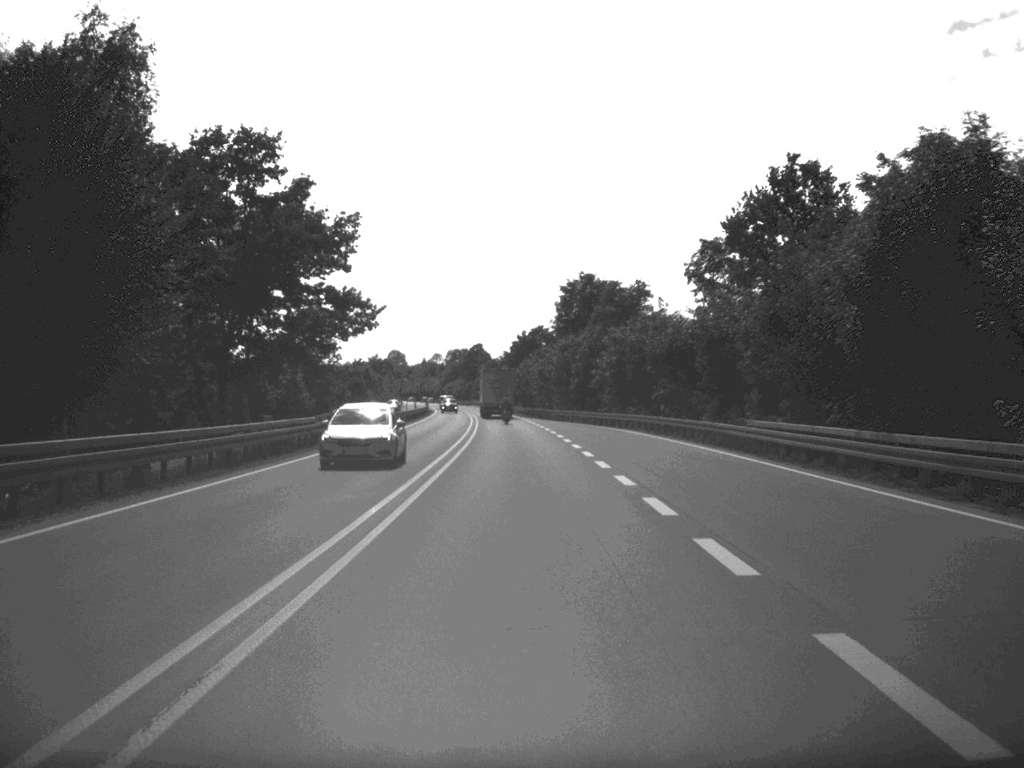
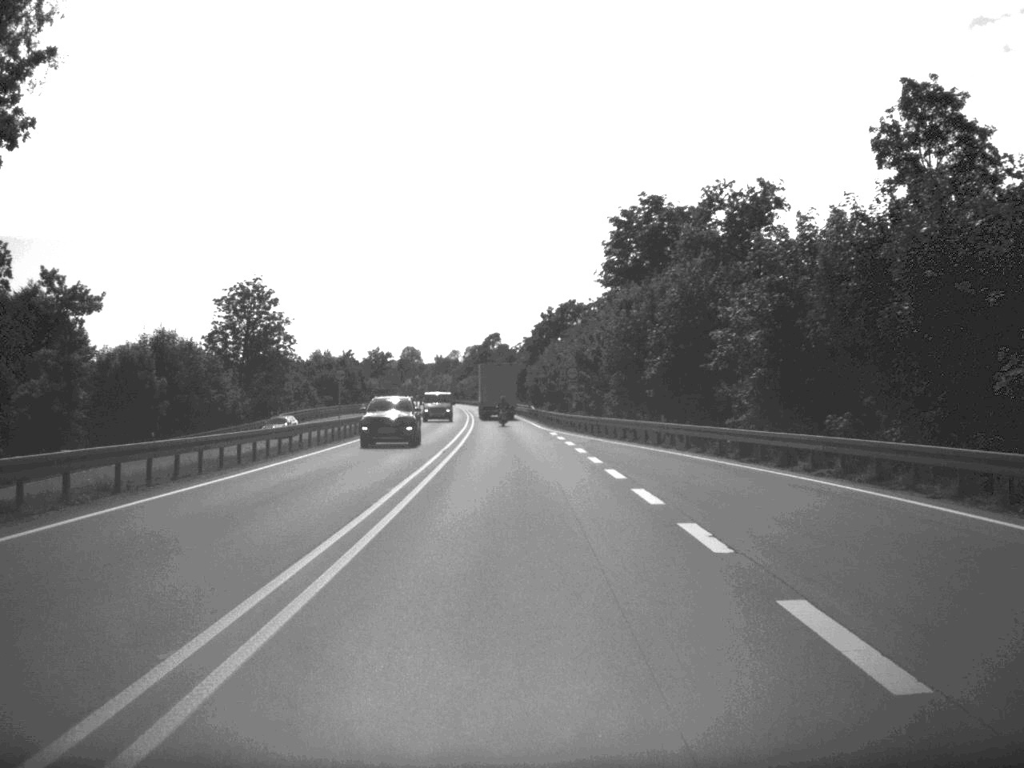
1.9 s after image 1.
(-0.4, +45.9) m; -1°
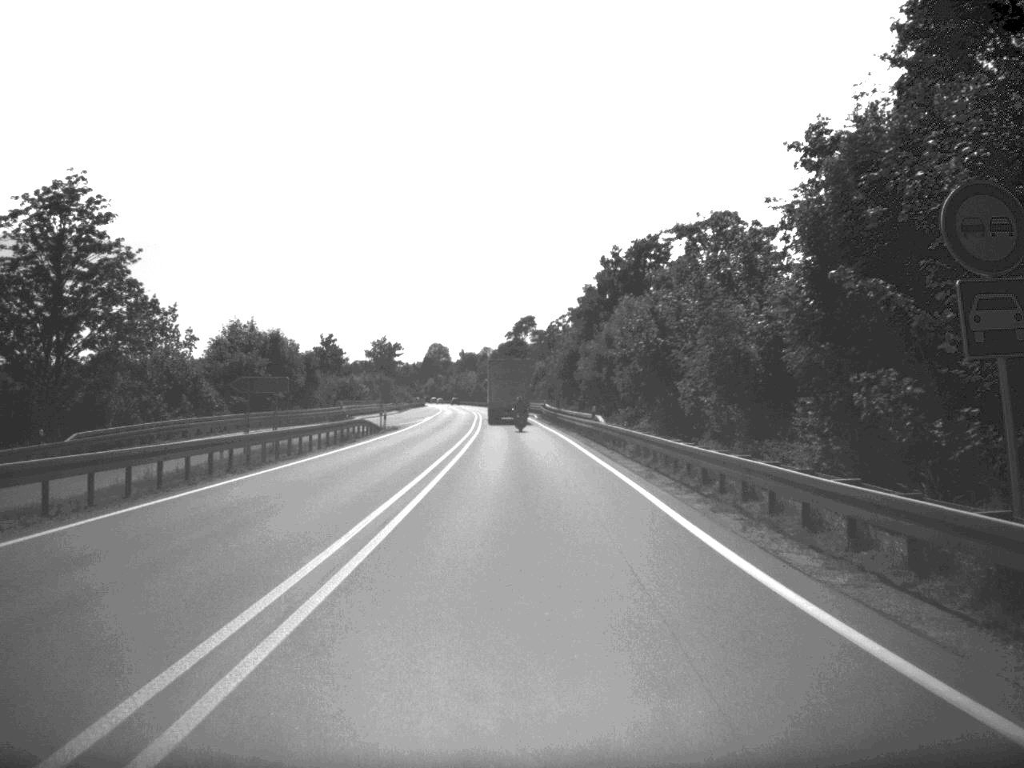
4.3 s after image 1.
(-0.9, +55.7) m; -2°
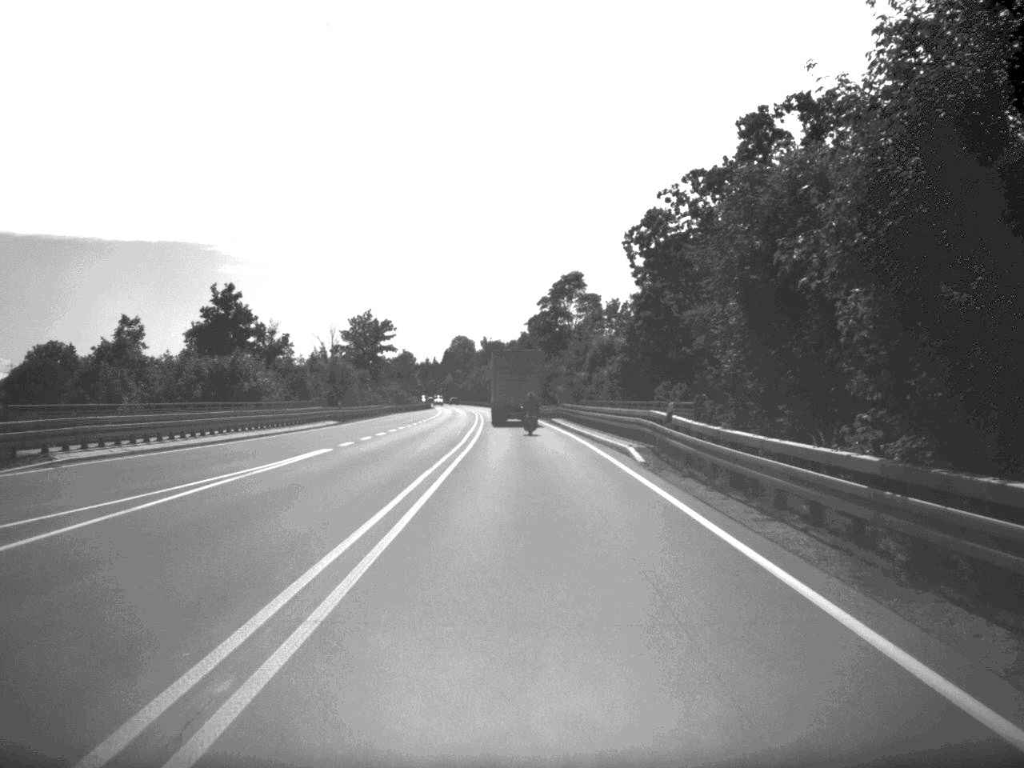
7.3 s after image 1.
(-1.1, +67.9) m; -2°
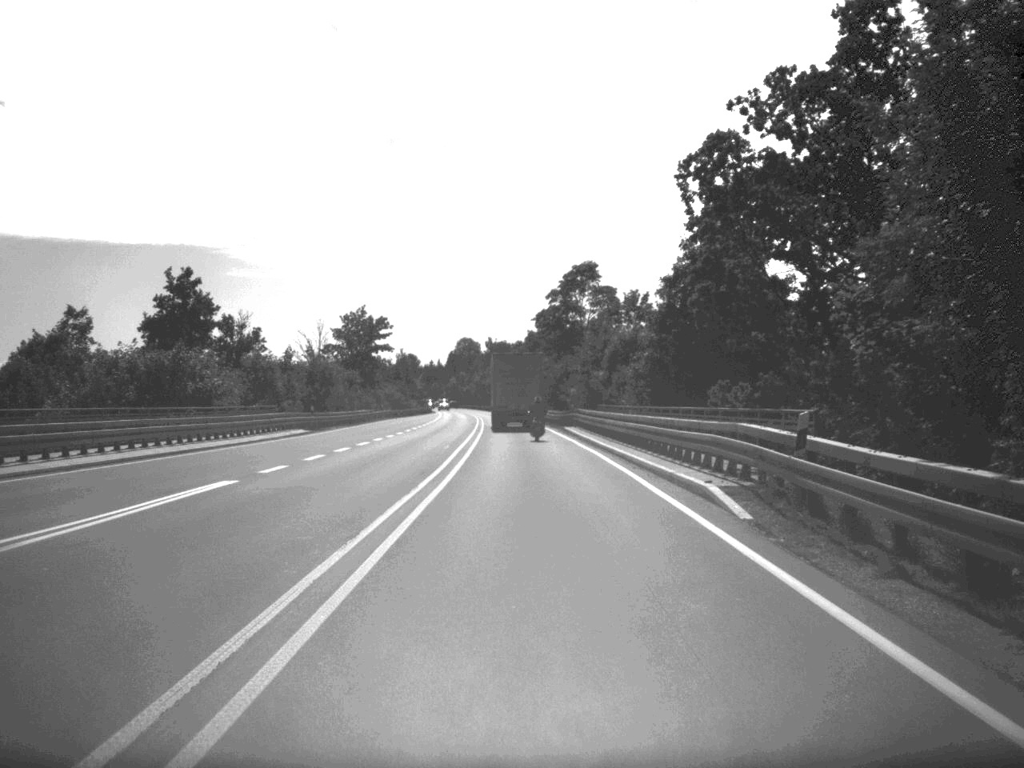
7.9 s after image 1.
(0.0, +13.1) m; 0°
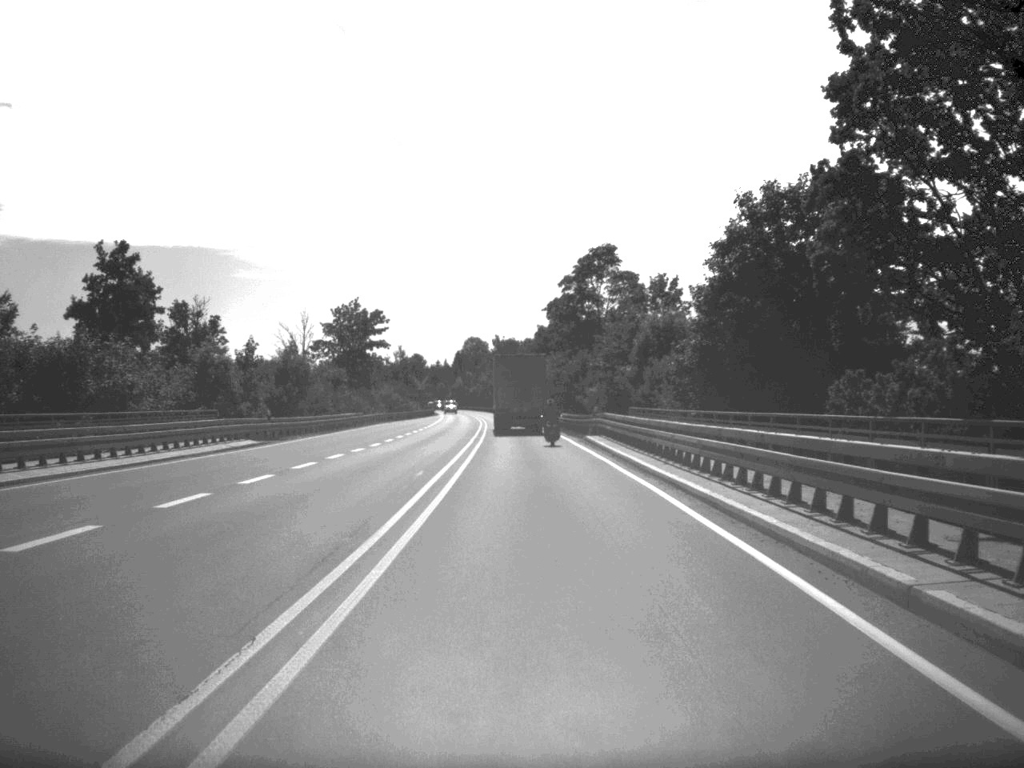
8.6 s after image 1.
(-0.1, +14.2) m; 0°
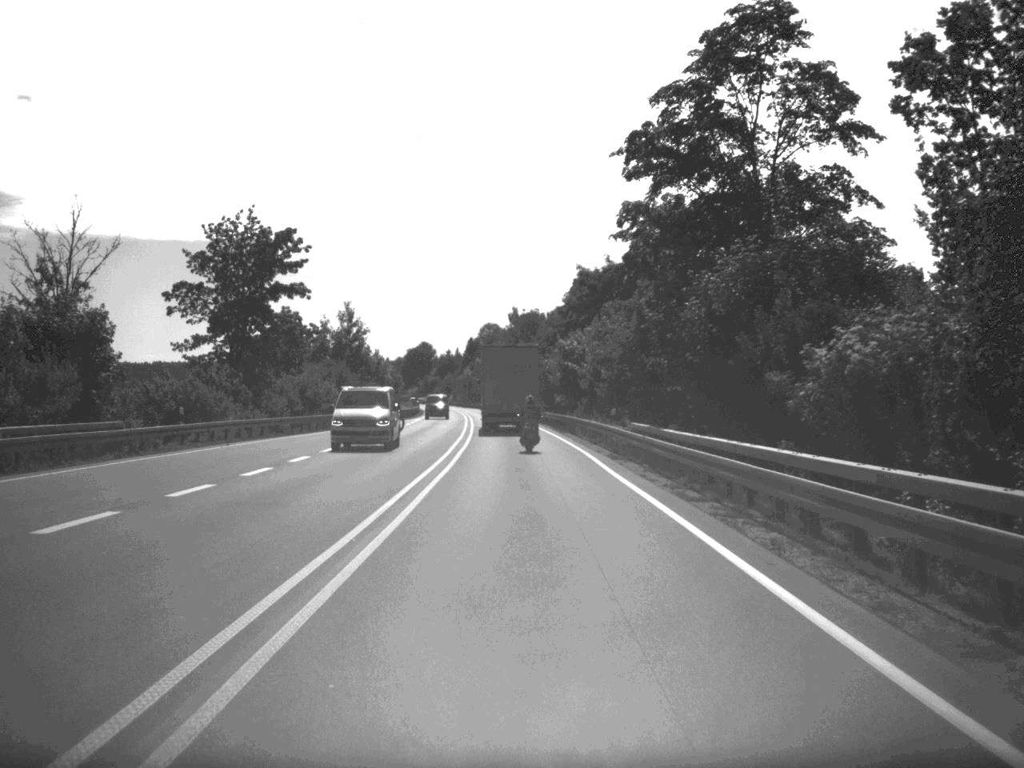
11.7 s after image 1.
(-0.7, +63.7) m; -1°
